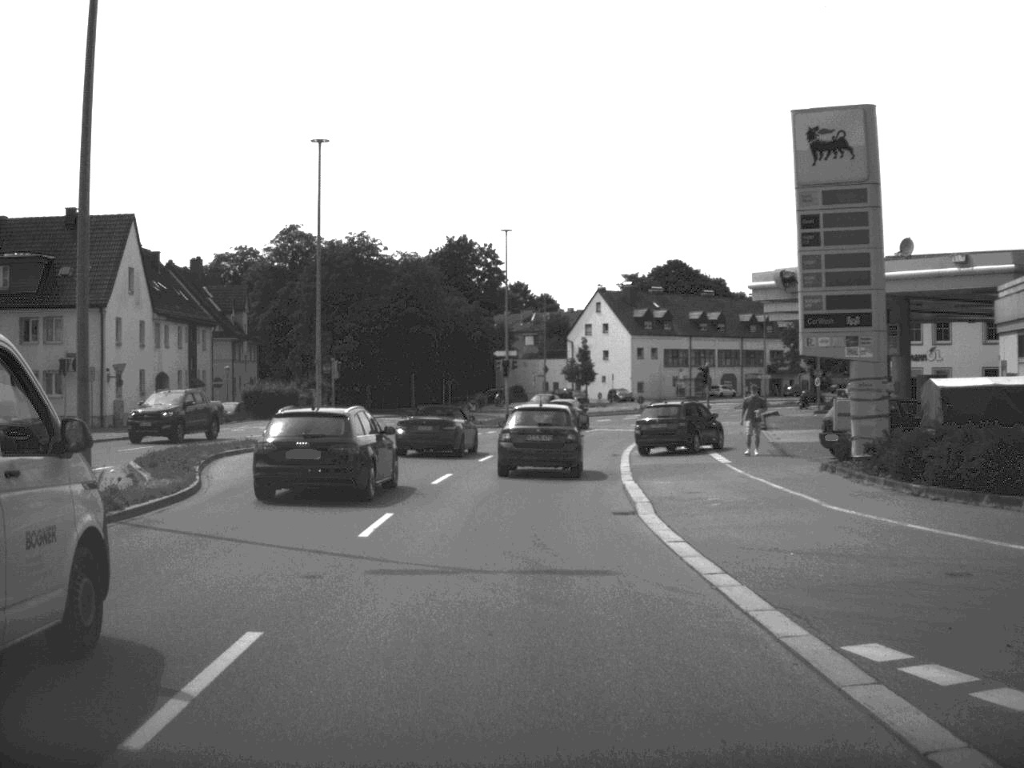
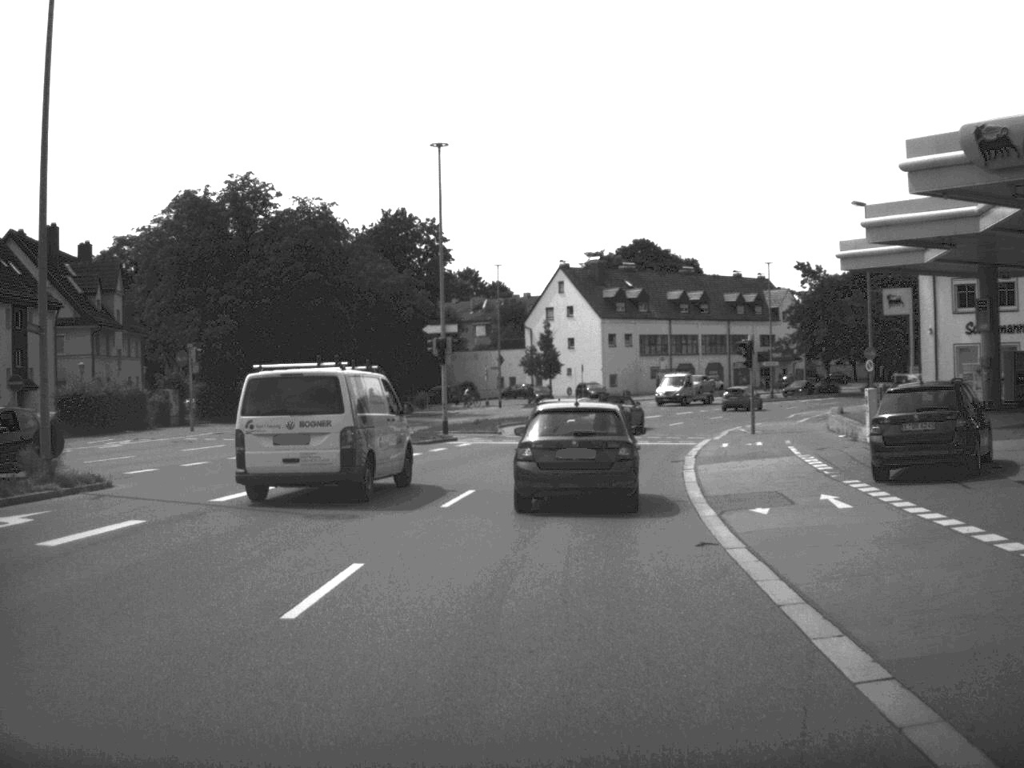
(+0.2, +22.8) m; +2°
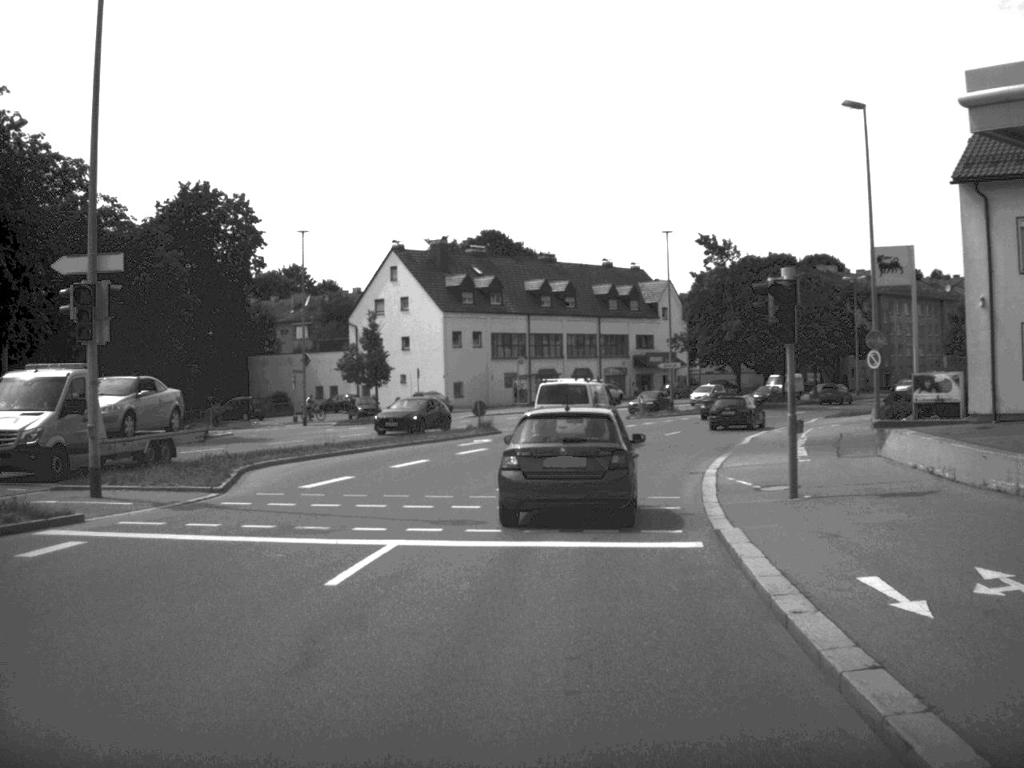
(+1.4, +24.6) m; +7°
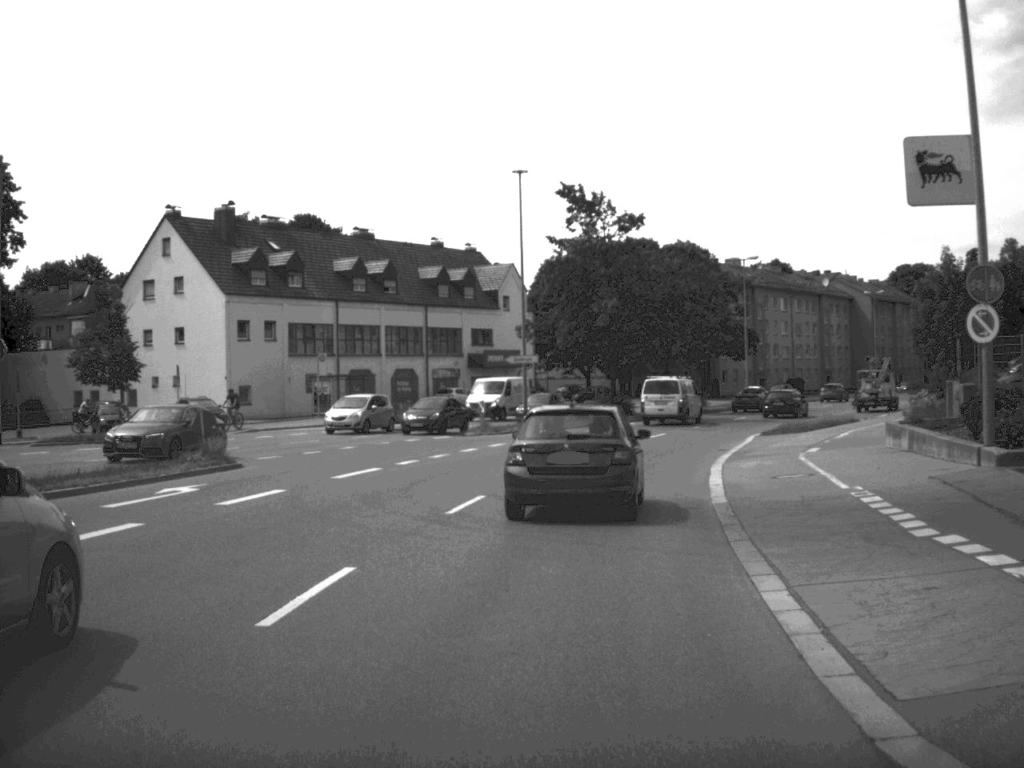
(+1.4, +21.3) m; +8°
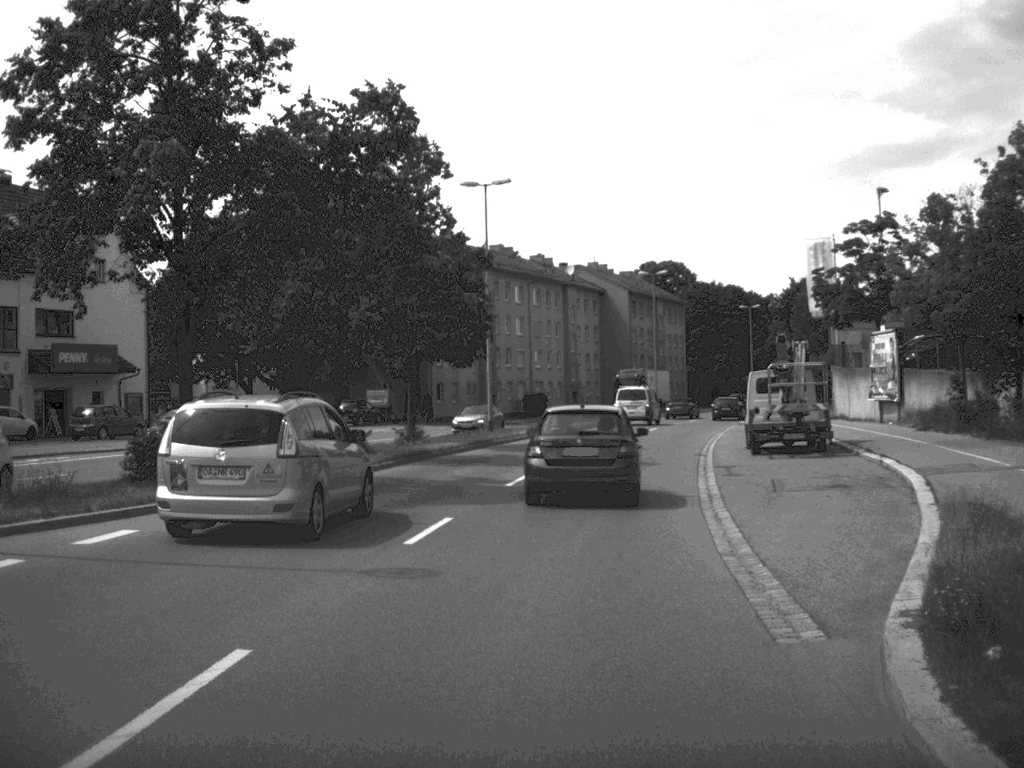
(+4.5, +37.3) m; +13°
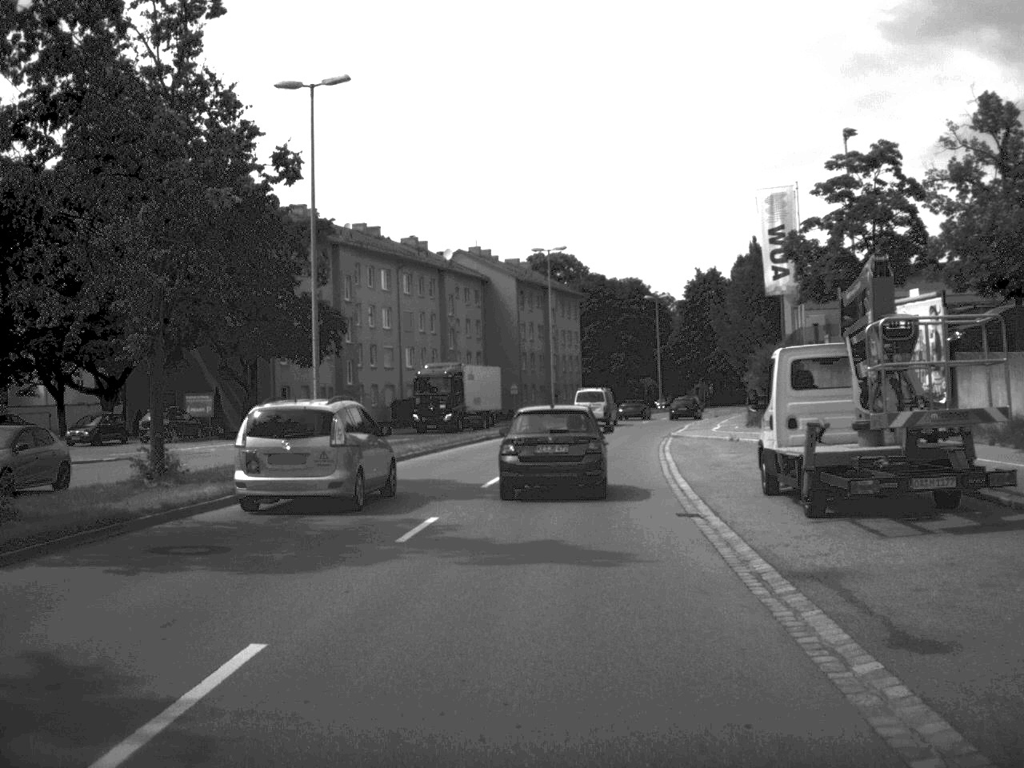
(+0.8, +17.3) m; +5°
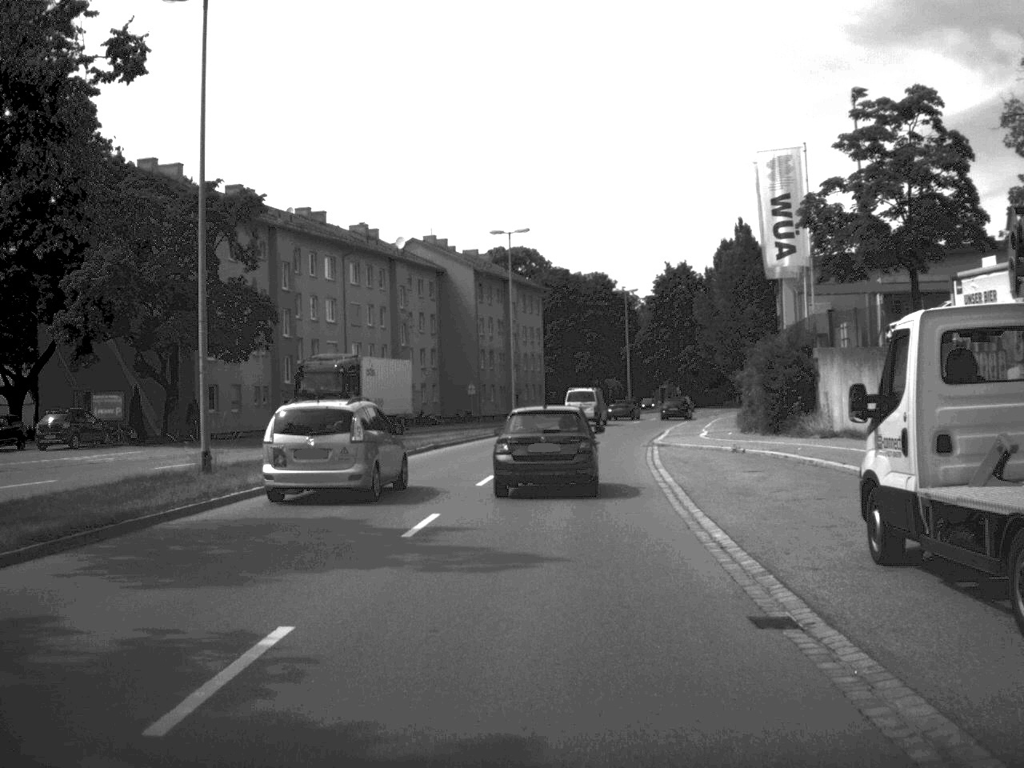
(+0.1, +8.1) m; +2°
